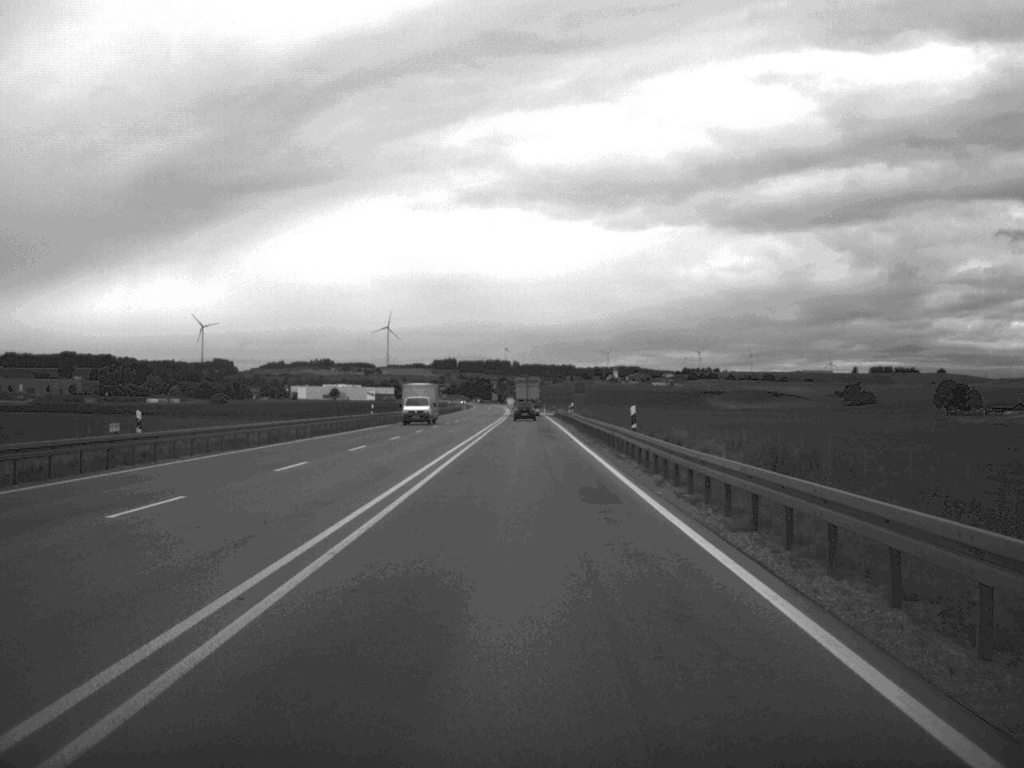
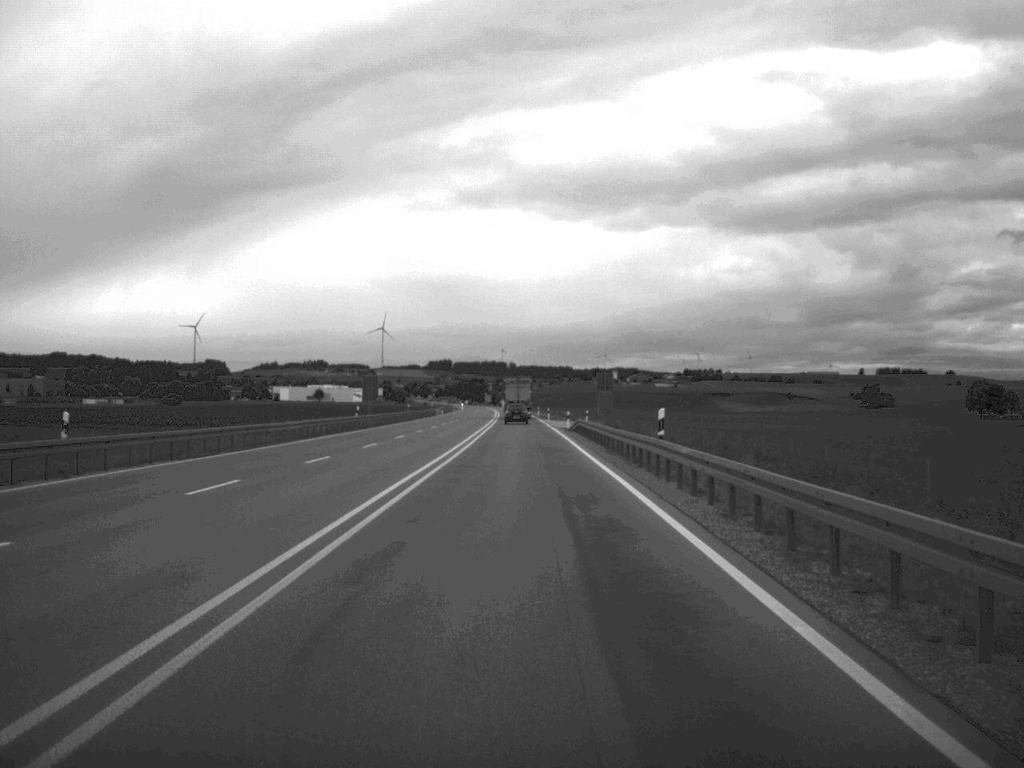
(+0.1, +55.3) m; 0°
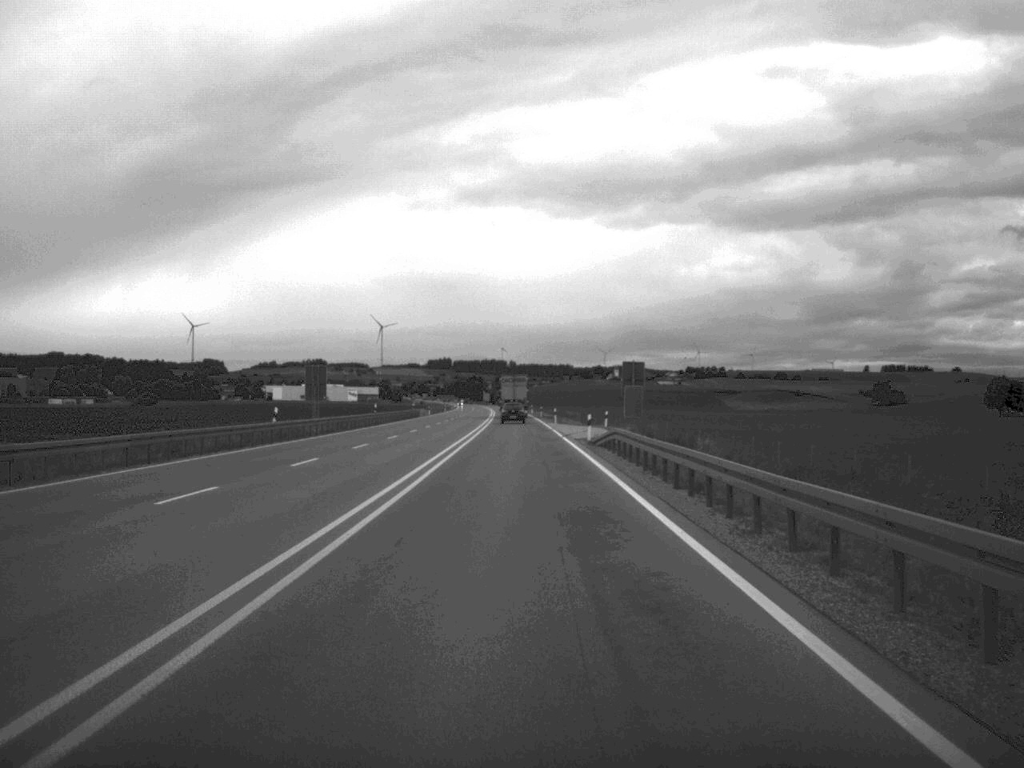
(0.0, +25.7) m; 0°
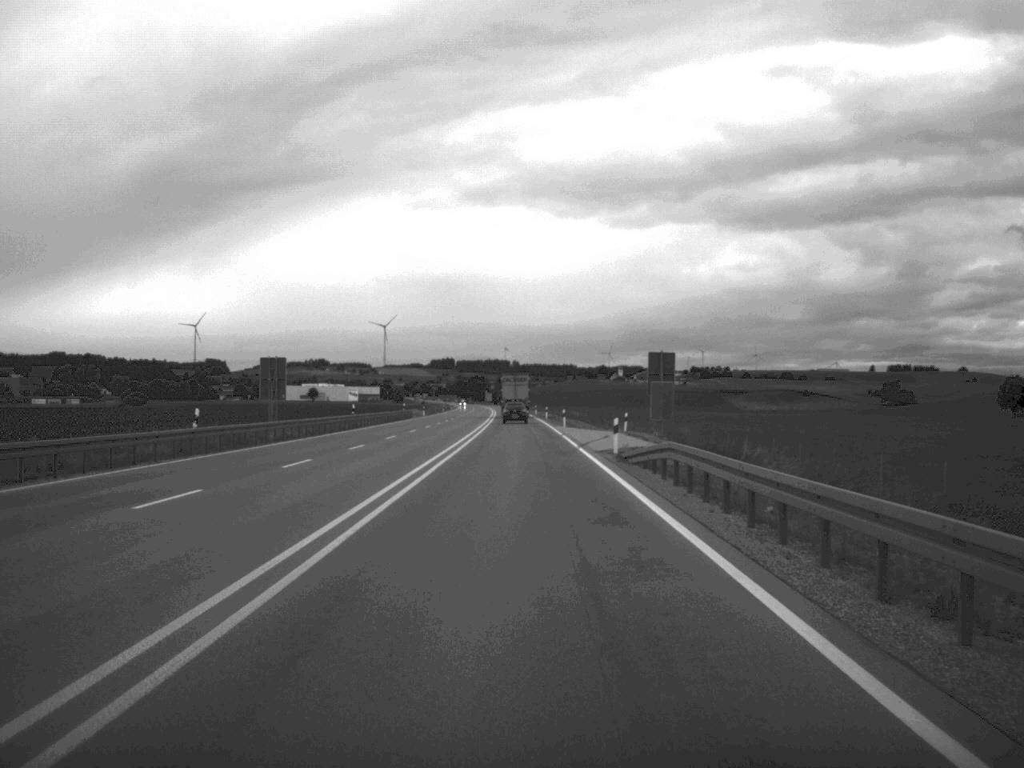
(0.0, +13.3) m; 0°
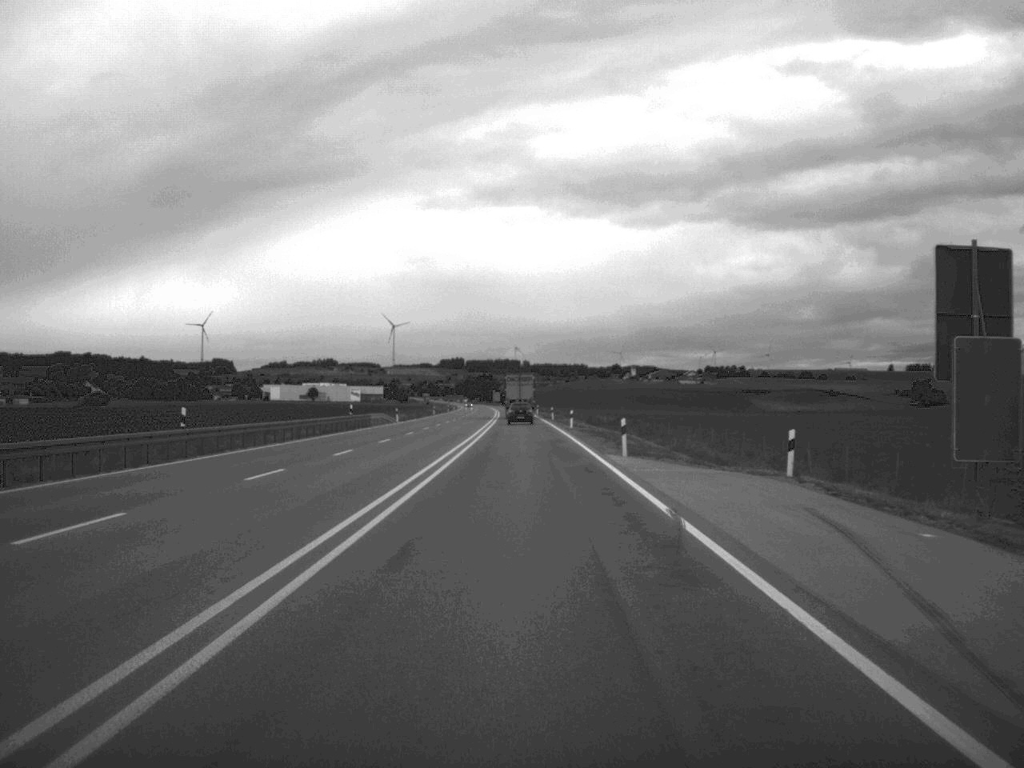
(-0.2, +40.7) m; -1°
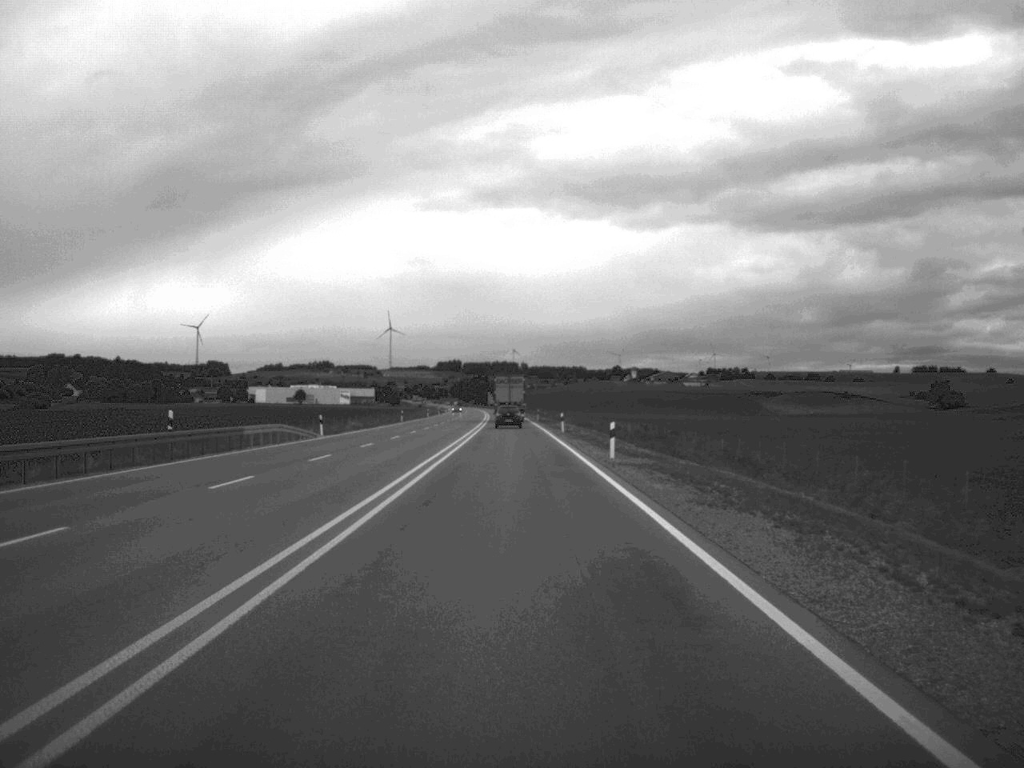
(+0.1, +37.7) m; 0°
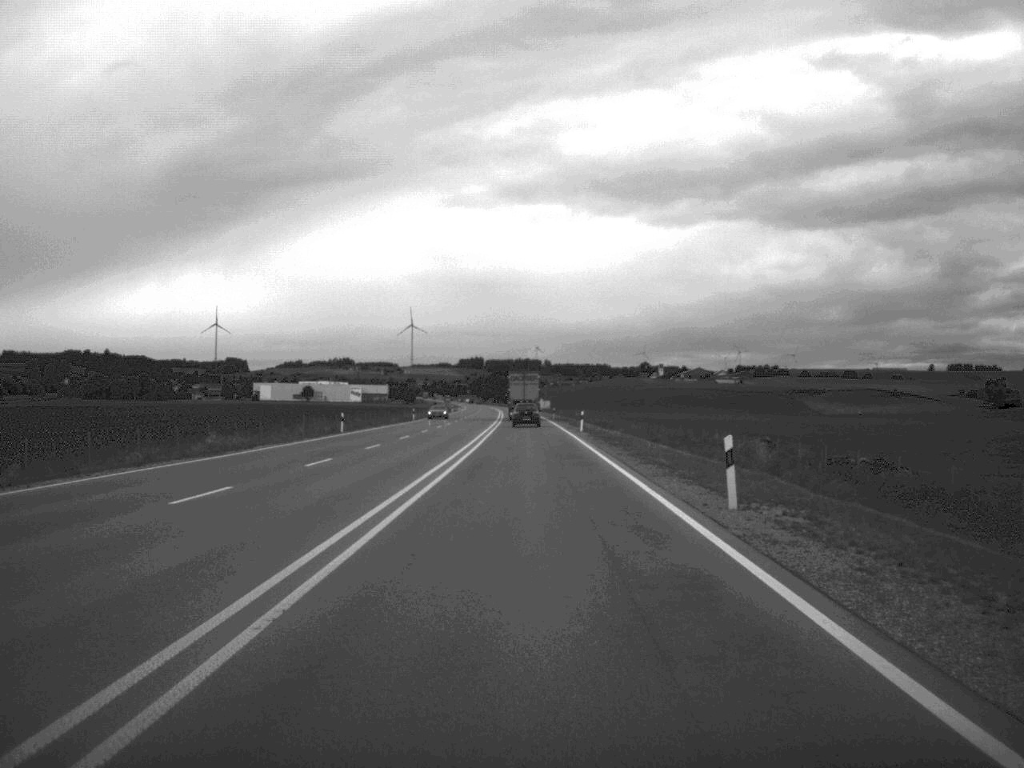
(-0.6, +52.1) m; -1°
